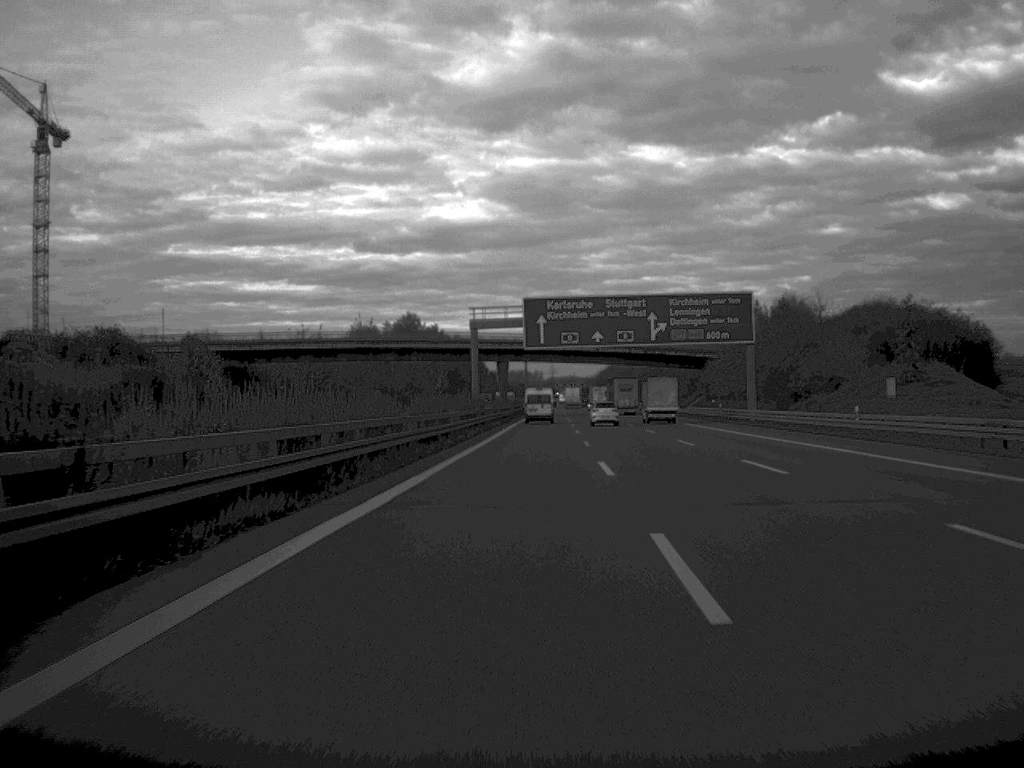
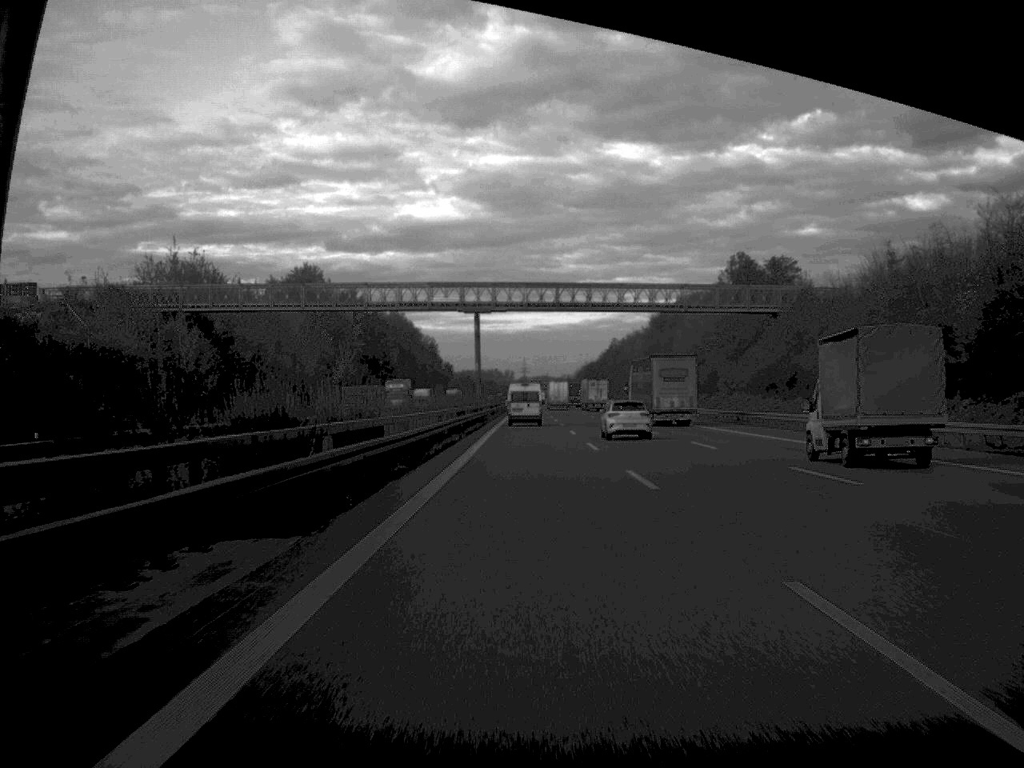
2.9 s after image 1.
(+1.9, +129.5) m; +1°
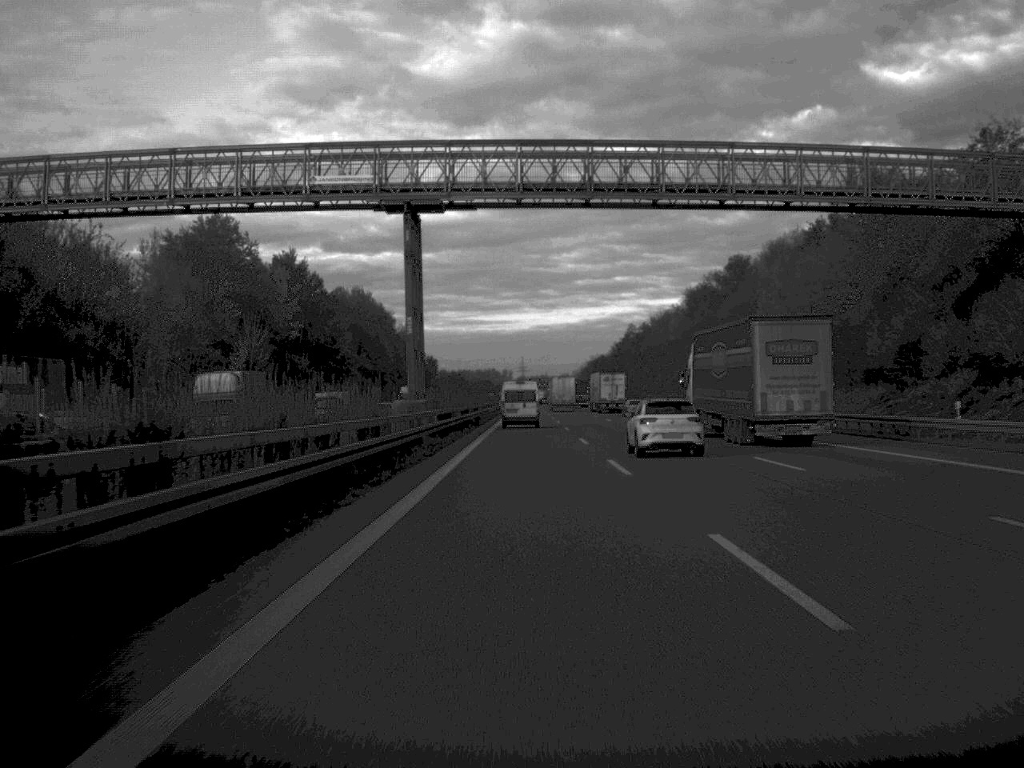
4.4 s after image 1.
(+0.1, +67.1) m; 0°
